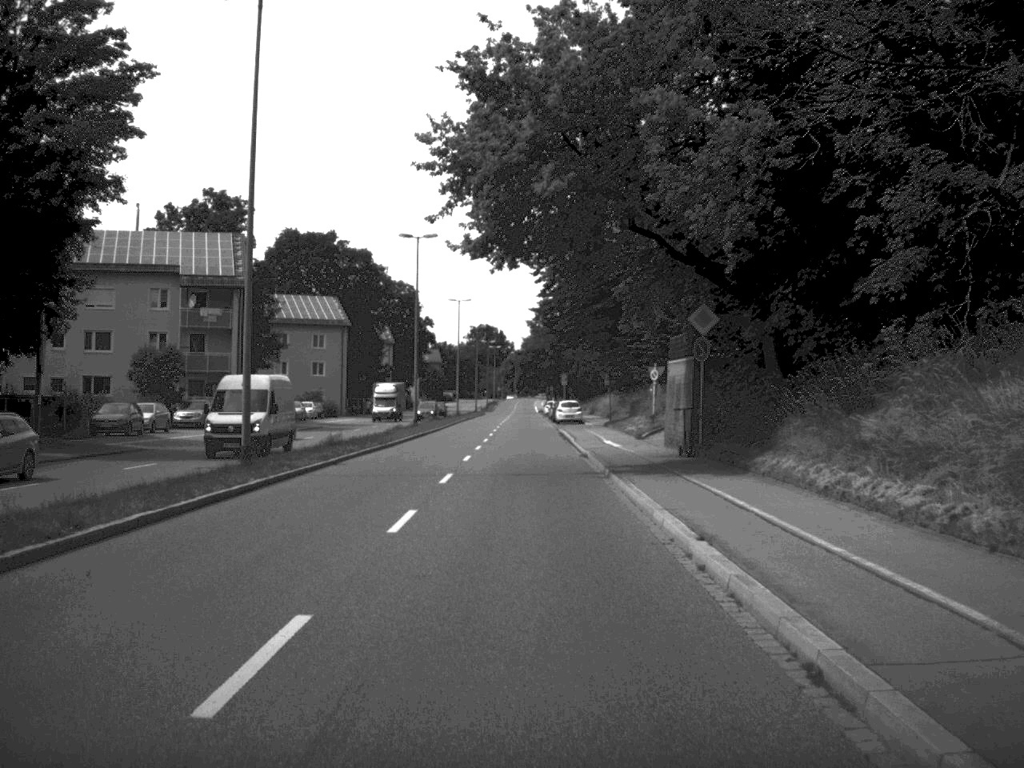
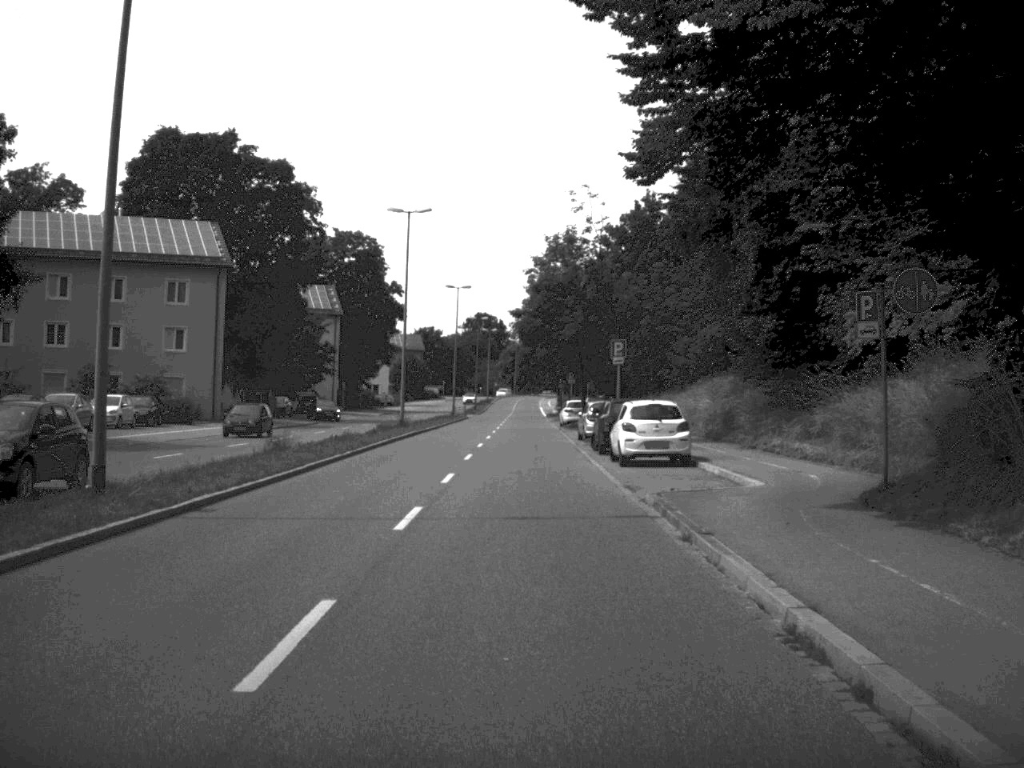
(-0.1, +50.9) m; 0°
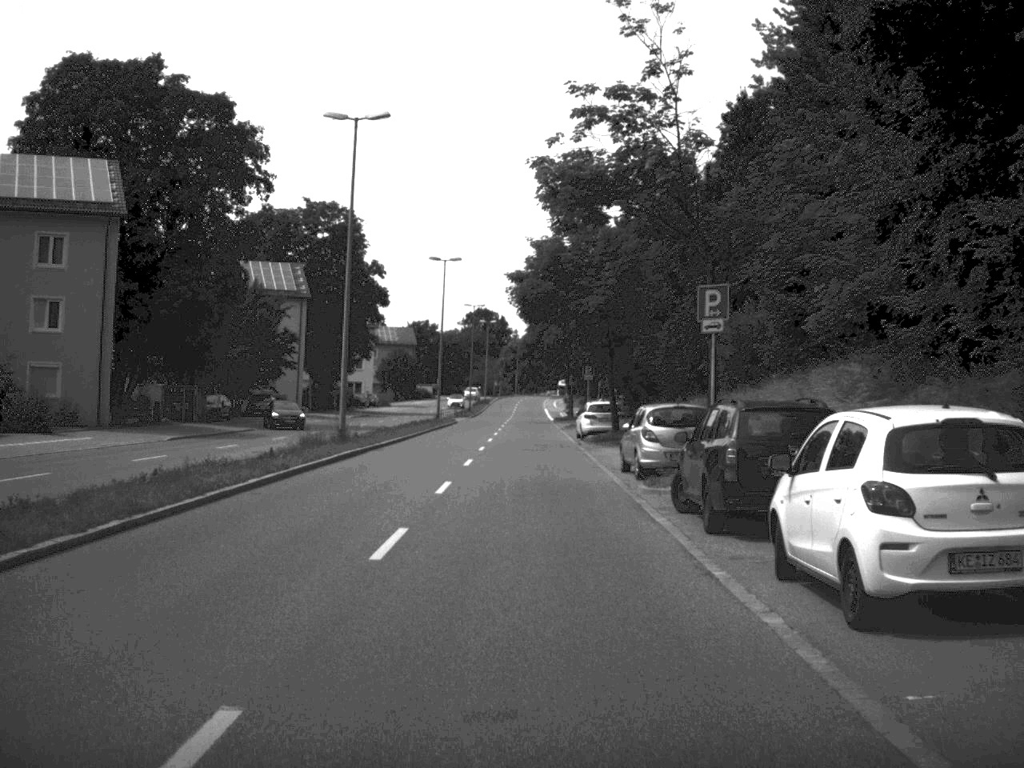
(0.0, +20.0) m; 0°
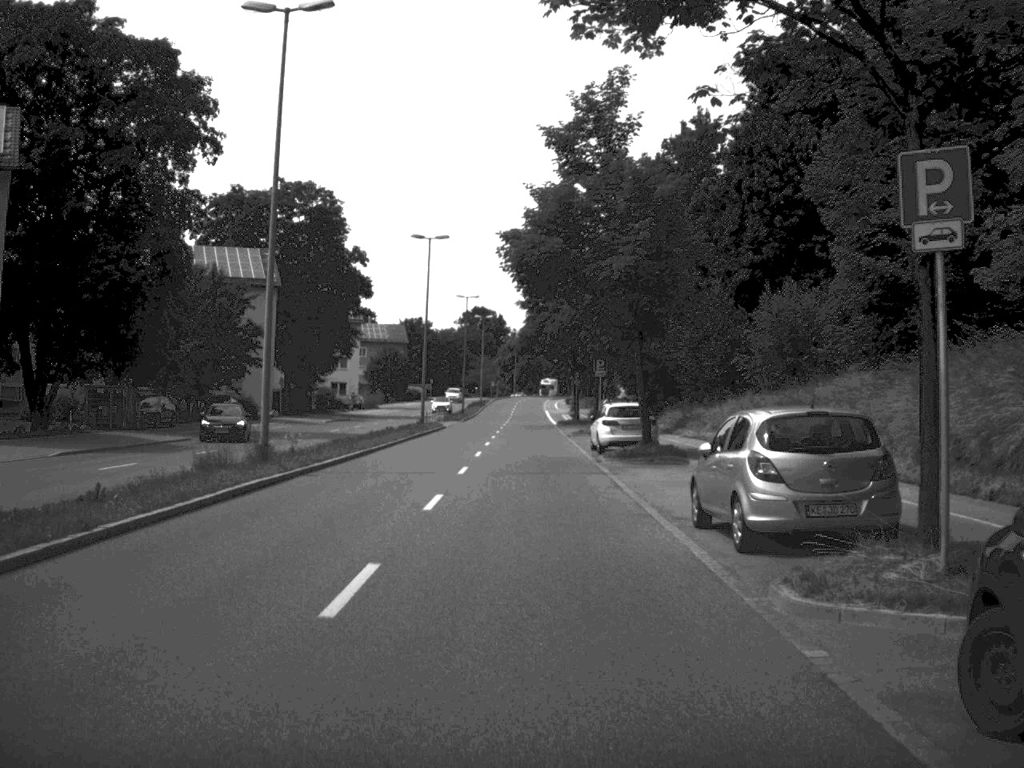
(0.0, +11.6) m; 0°
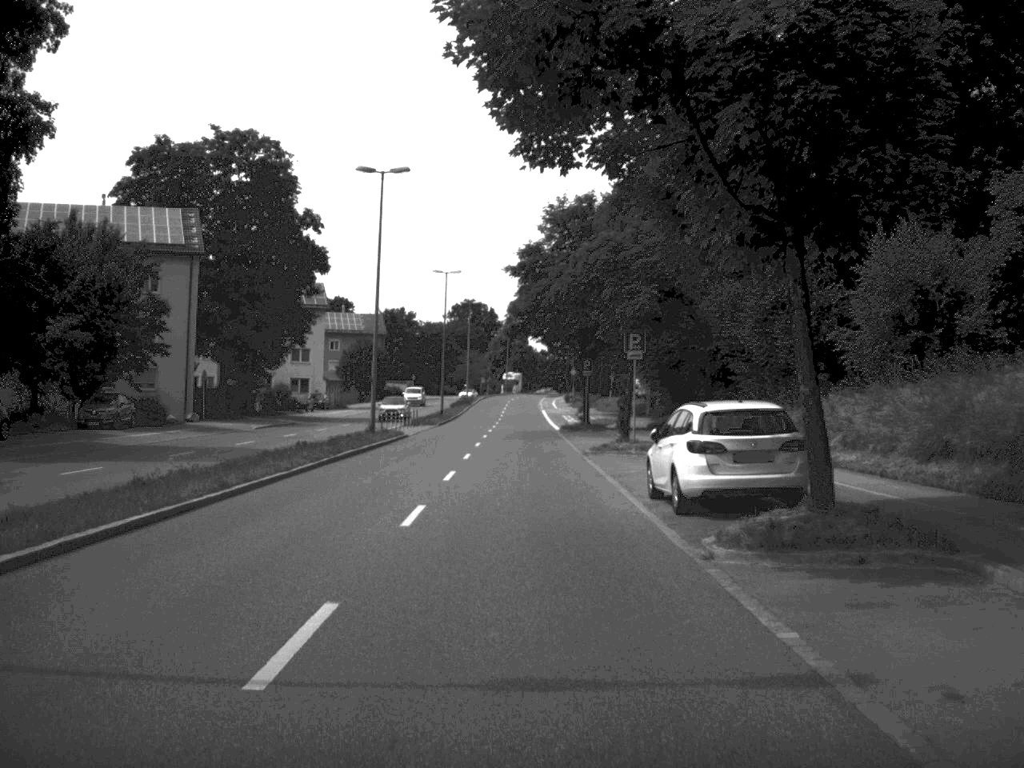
(0.0, +20.0) m; 0°
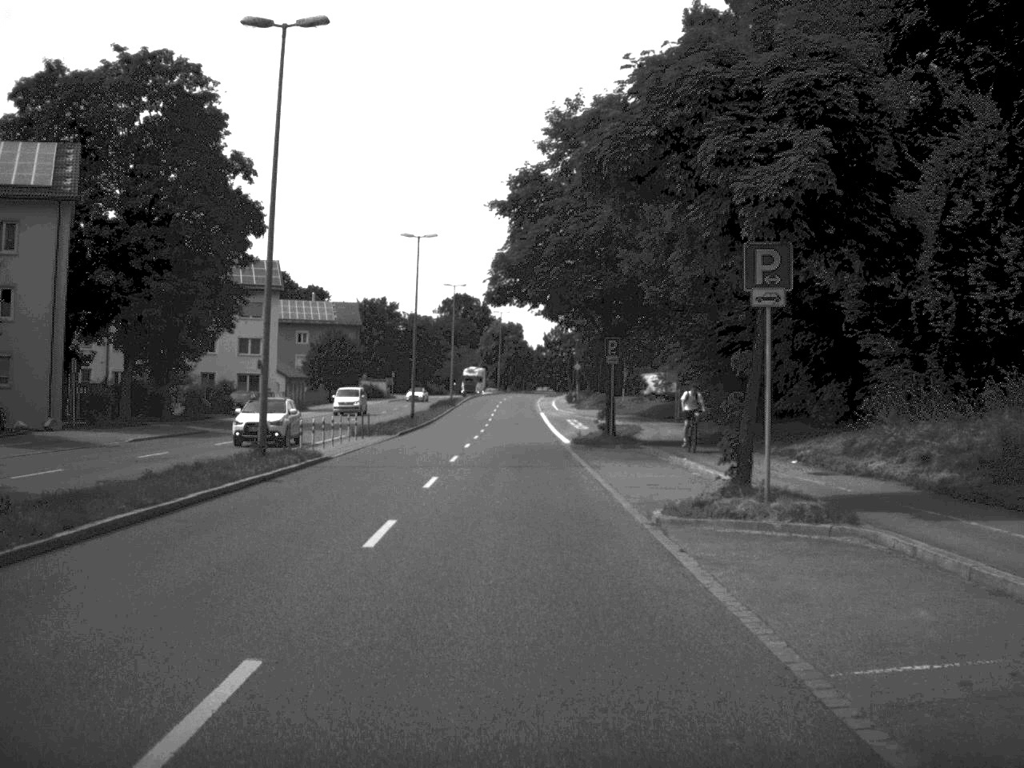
(0.0, +19.9) m; 0°
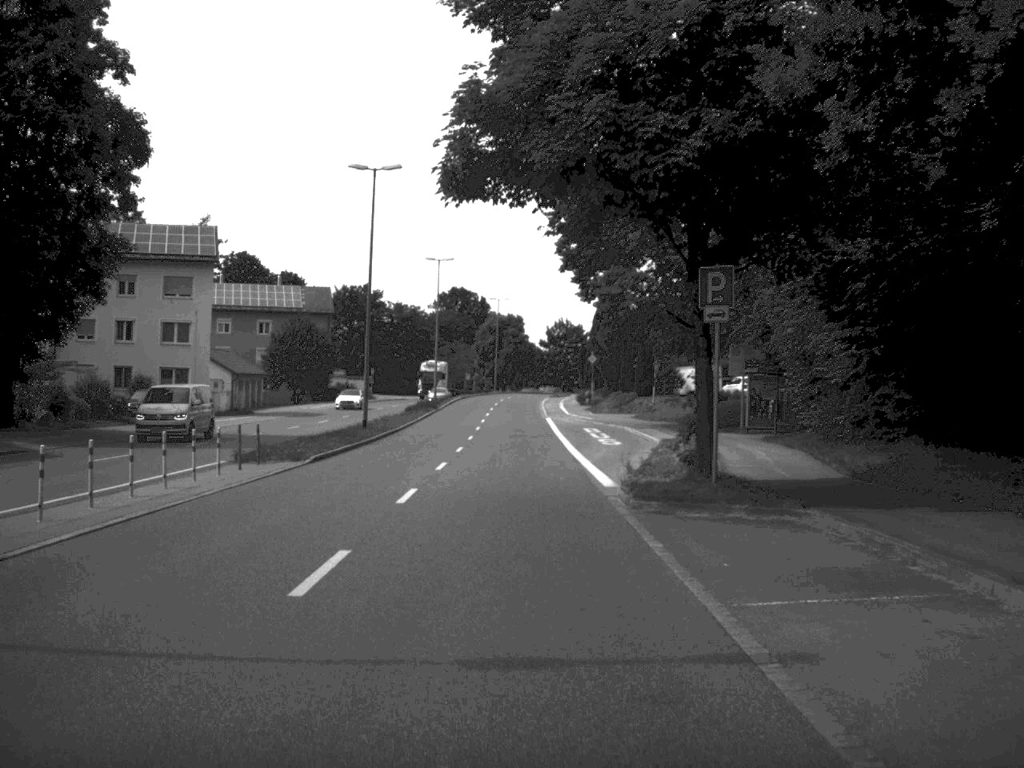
(0.0, +21.1) m; 0°
